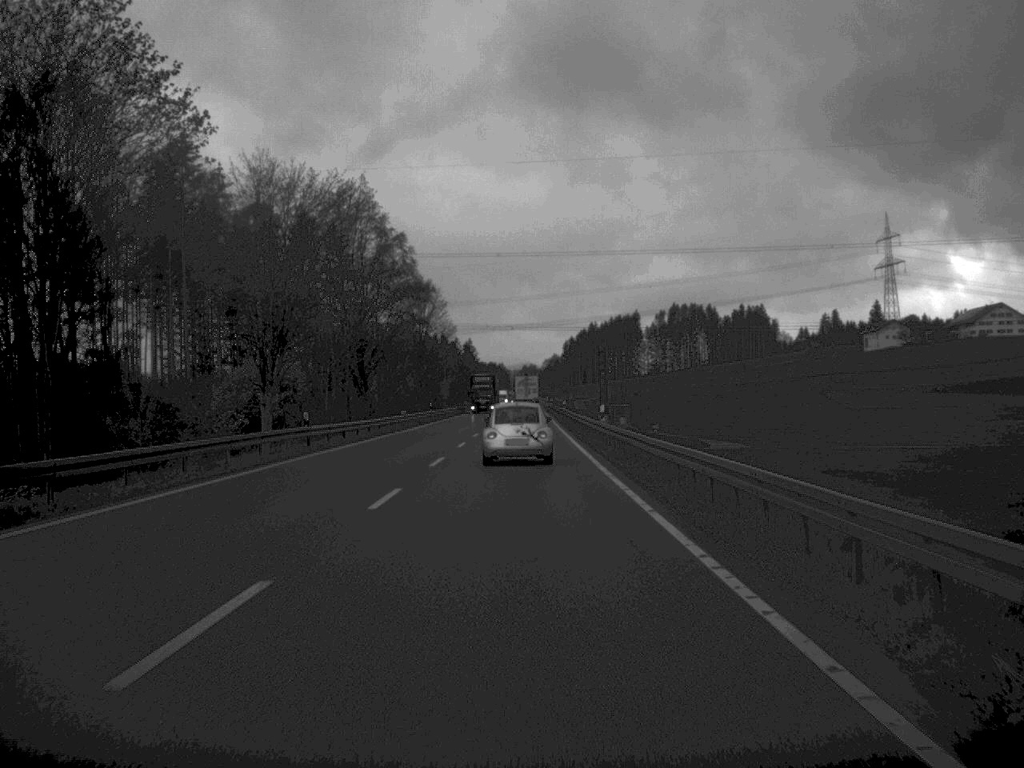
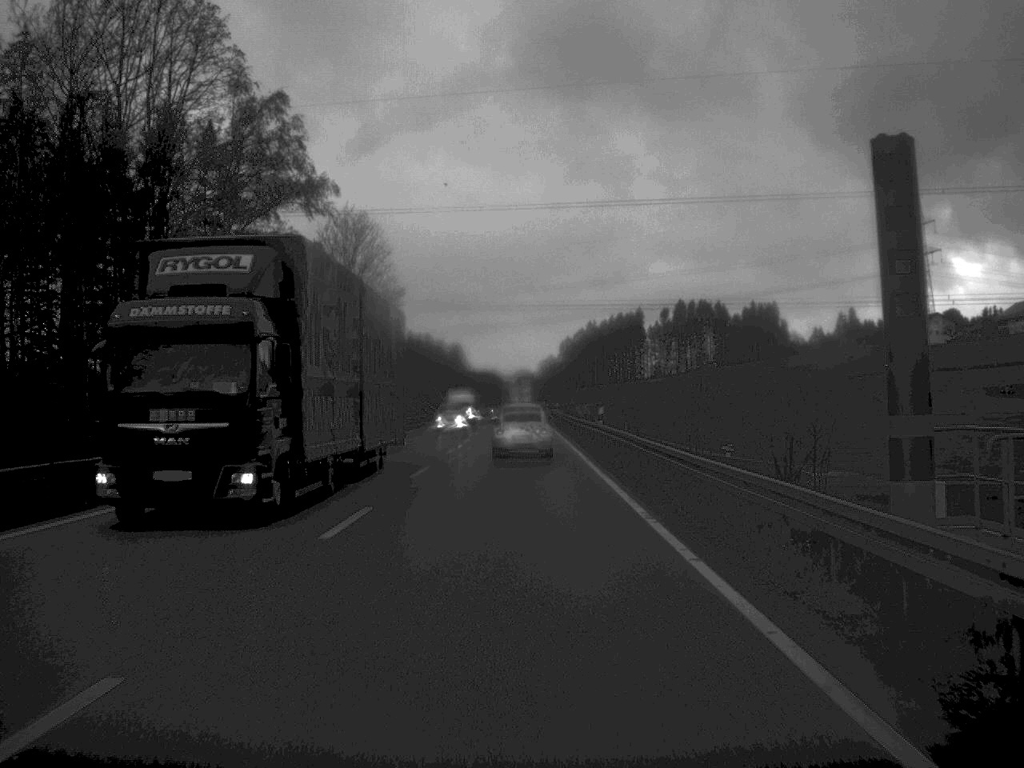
(0.0, +51.2) m; 0°
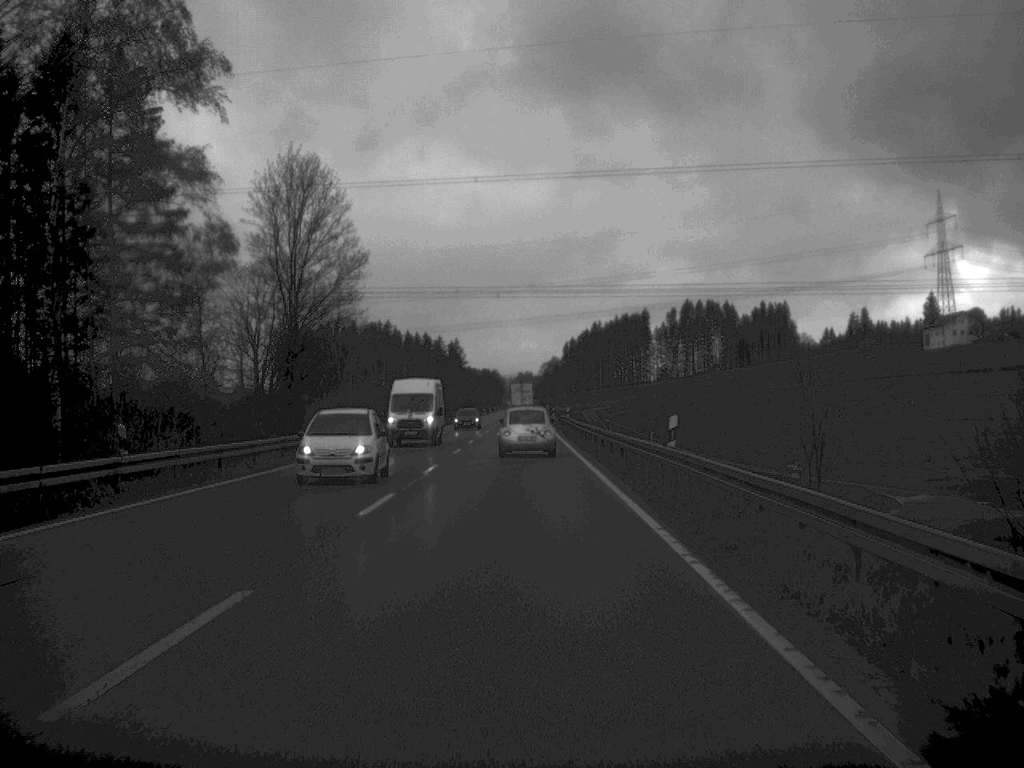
(0.0, +20.4) m; 0°
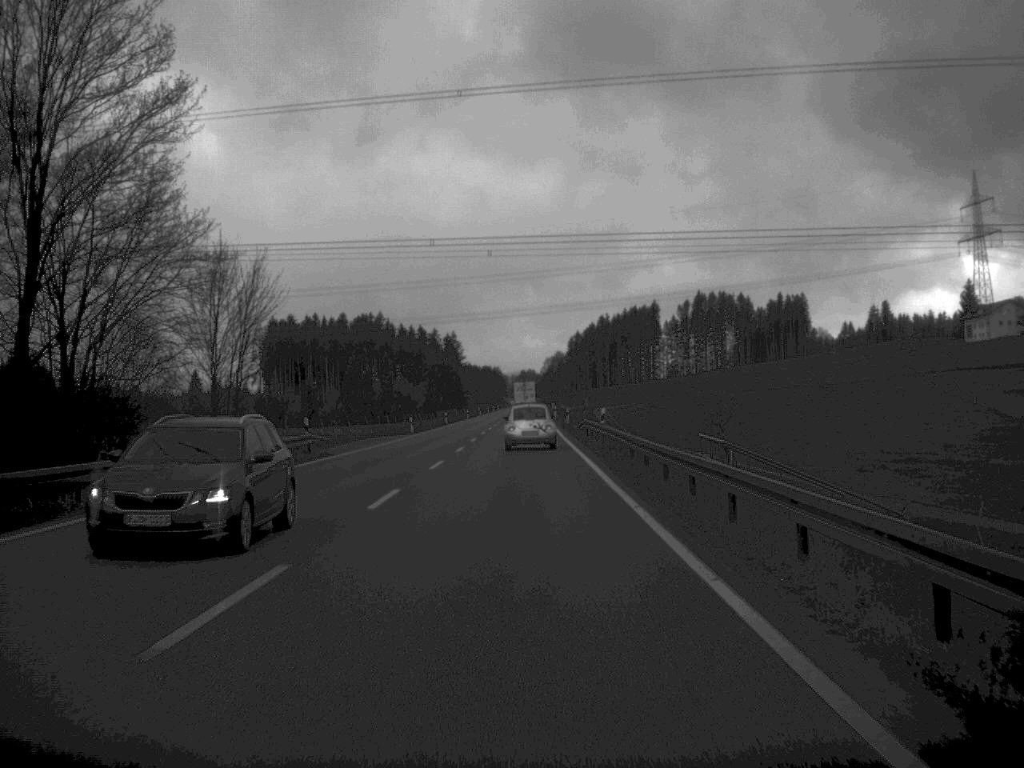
(0.0, +33.7) m; 0°
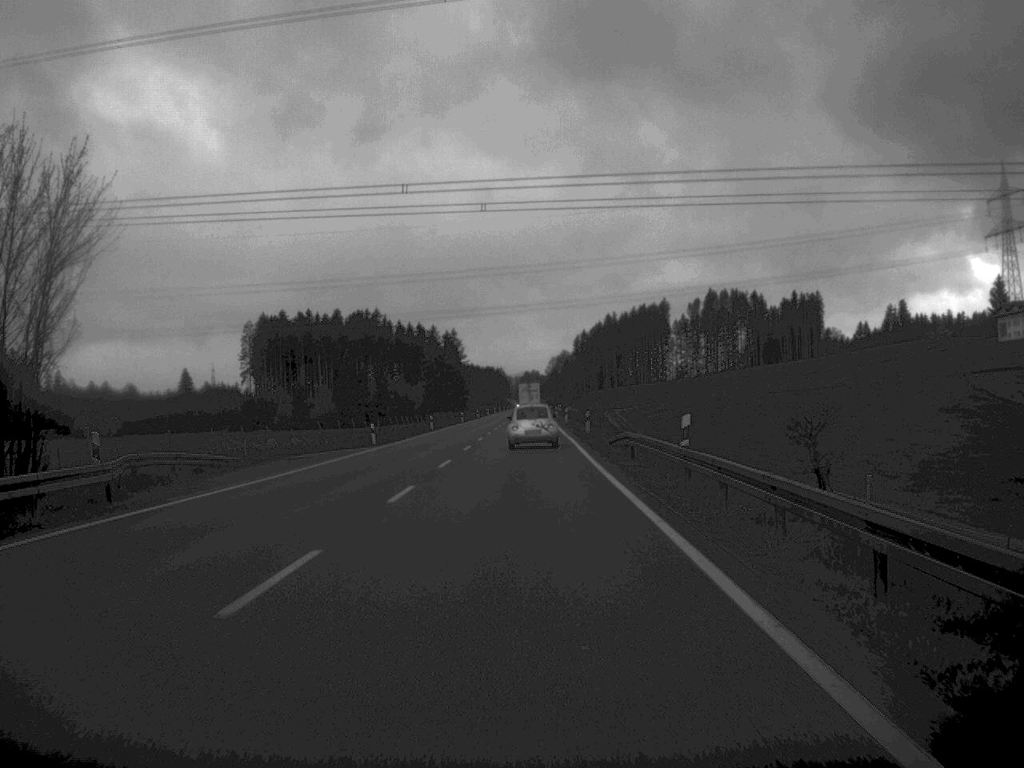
(0.0, +21.8) m; 0°
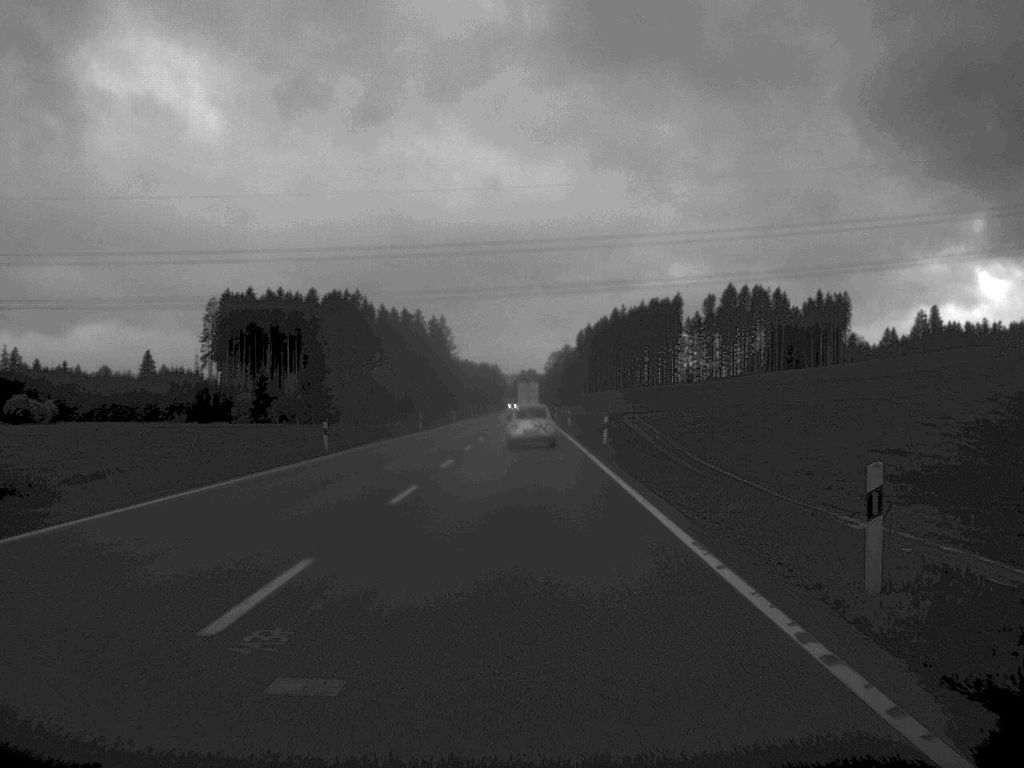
(-0.1, +48.2) m; 0°
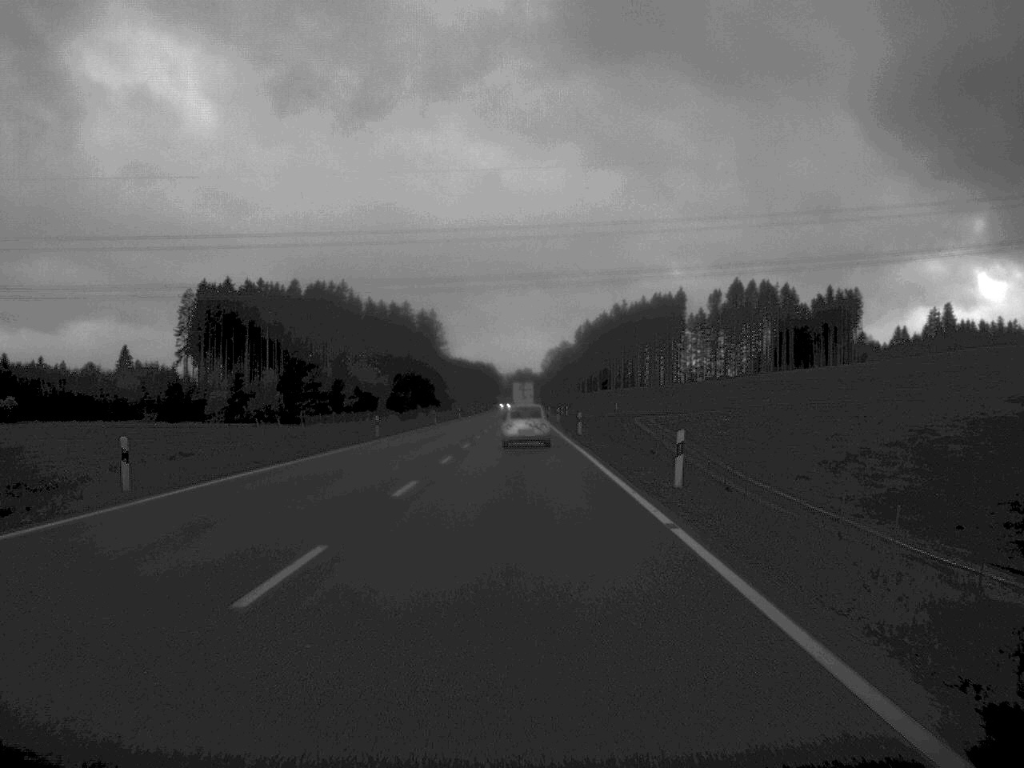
(0.0, +22.5) m; 0°
